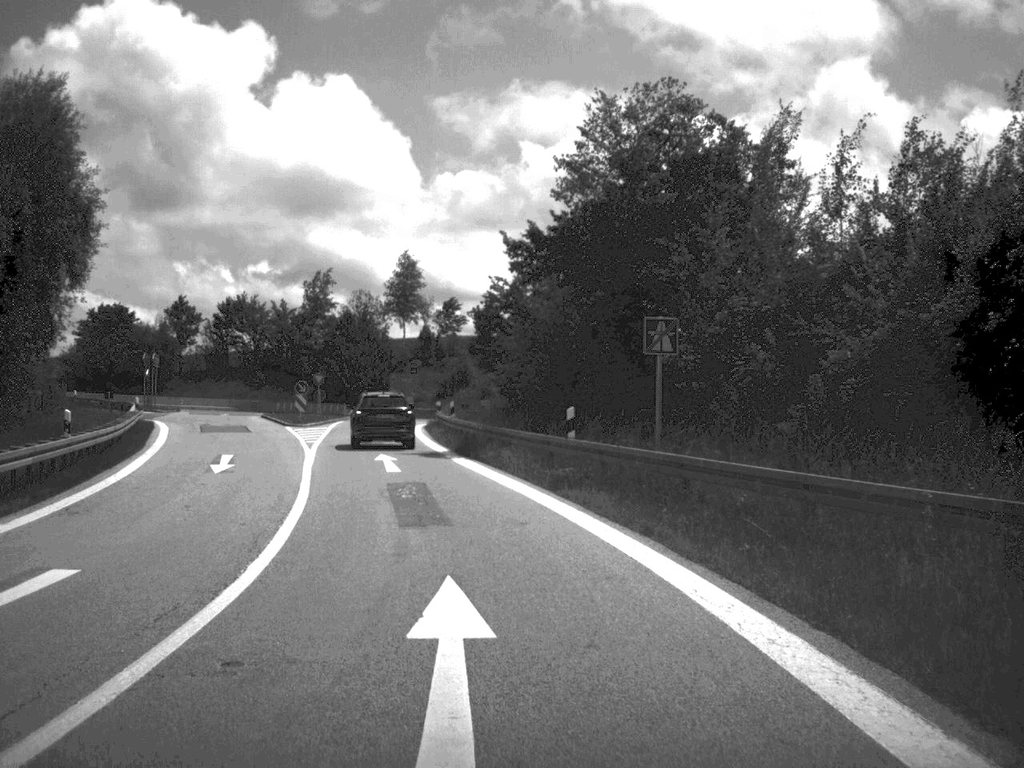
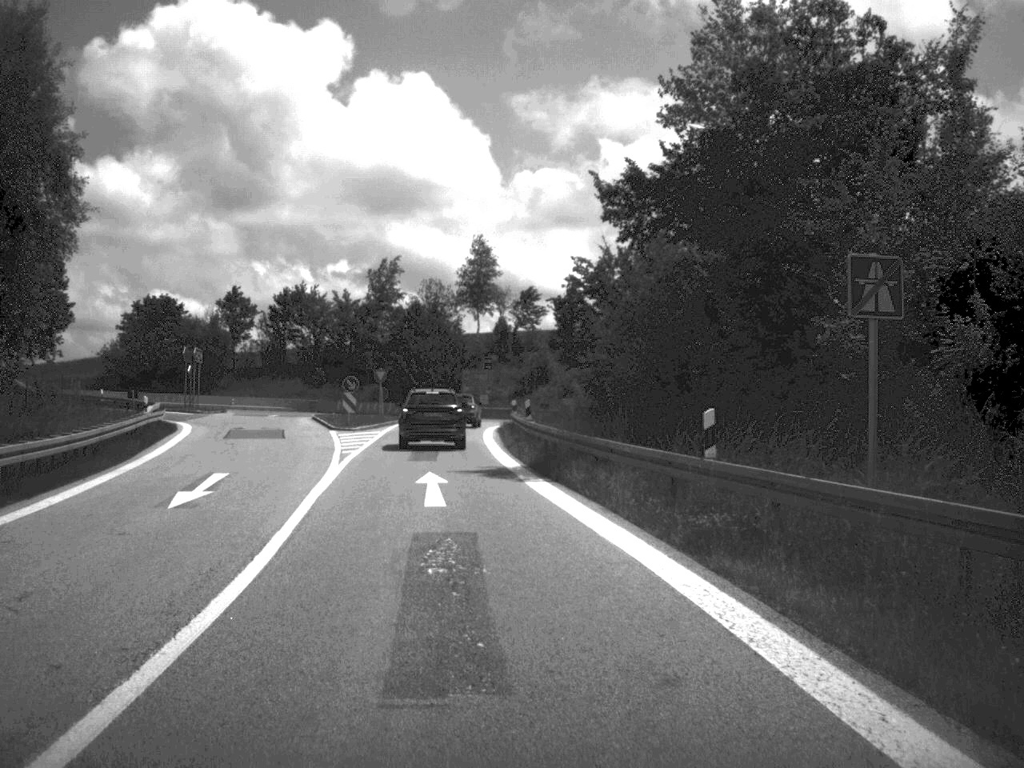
(-0.3, +8.9) m; -4°
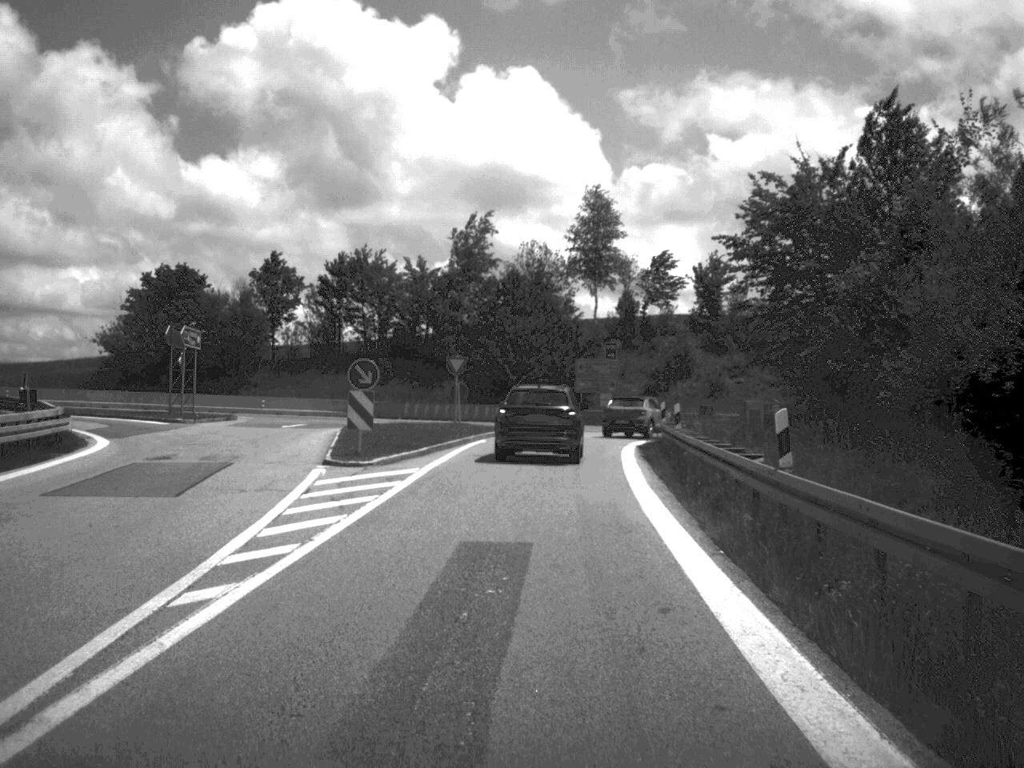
(-1.3, +23.5) m; -5°
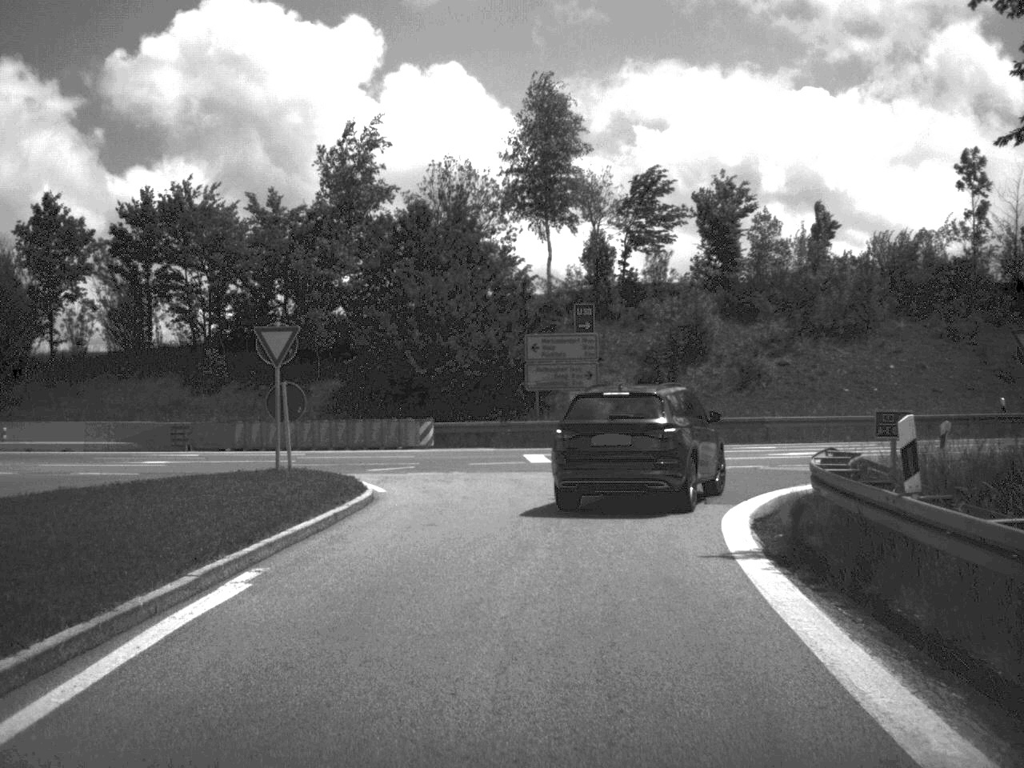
(+0.4, +26.8) m; +3°
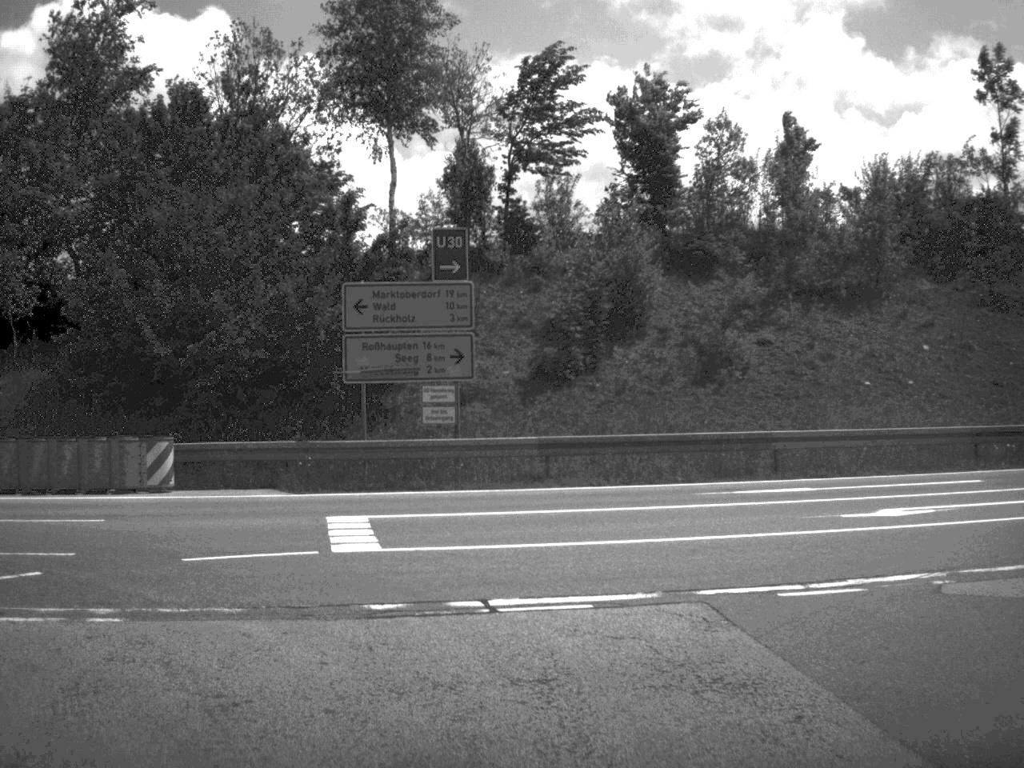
(+0.3, +17.1) m; +7°
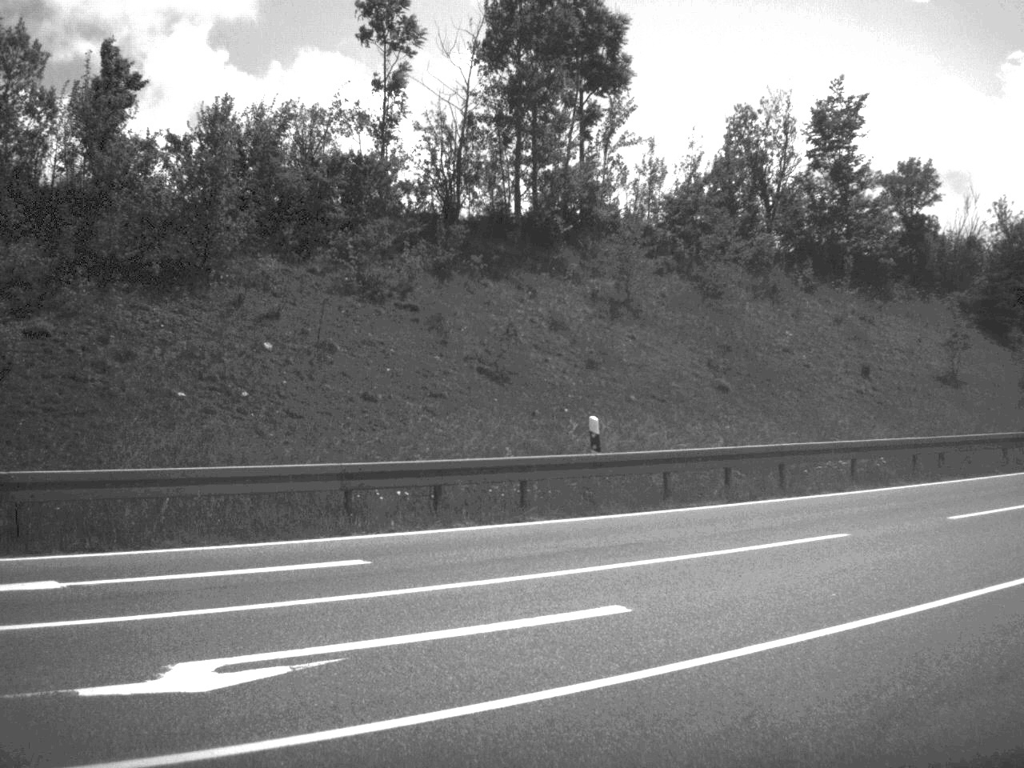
(+1.8, +8.5) m; +30°
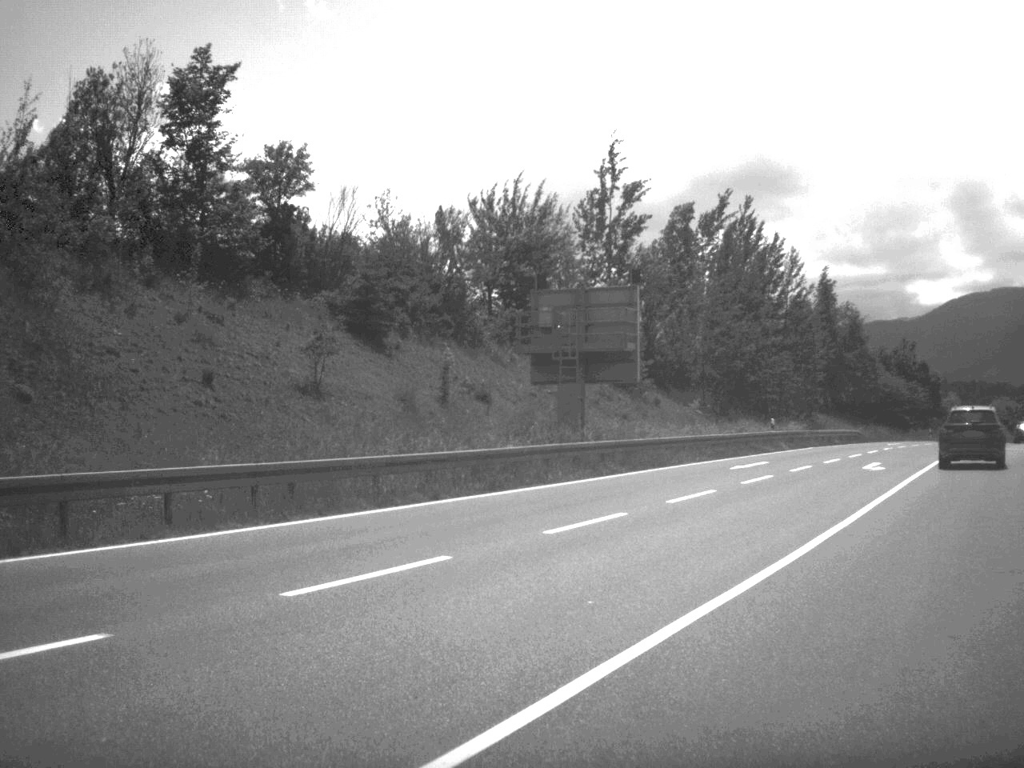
(+1.4, +5.4) m; +28°
